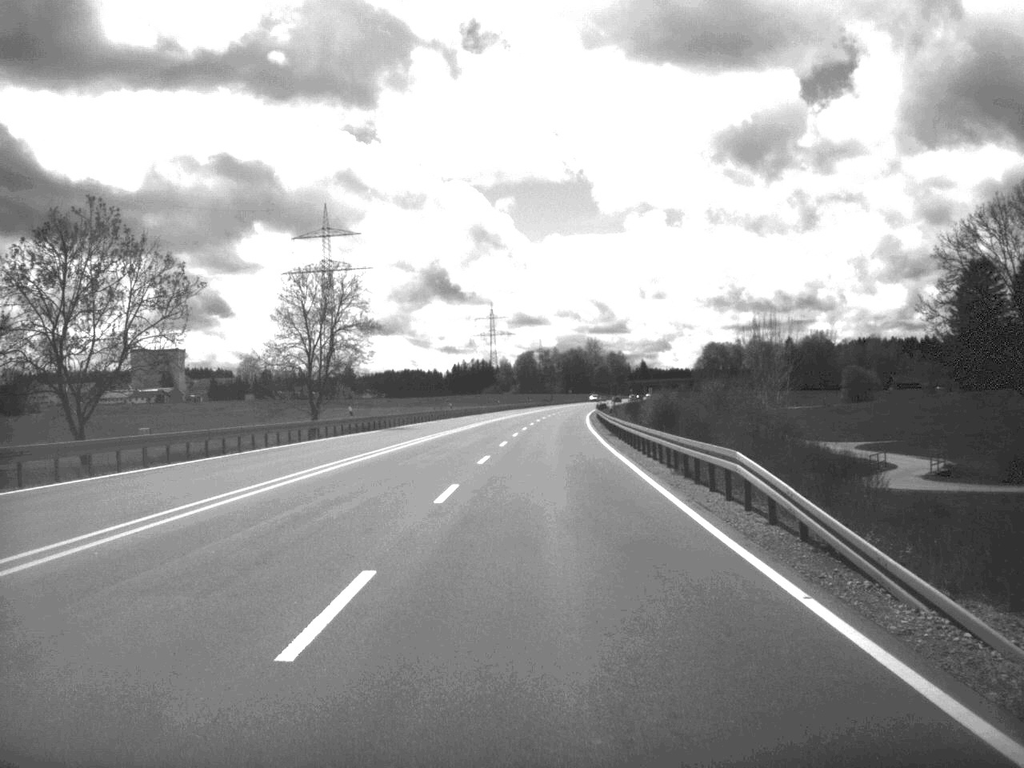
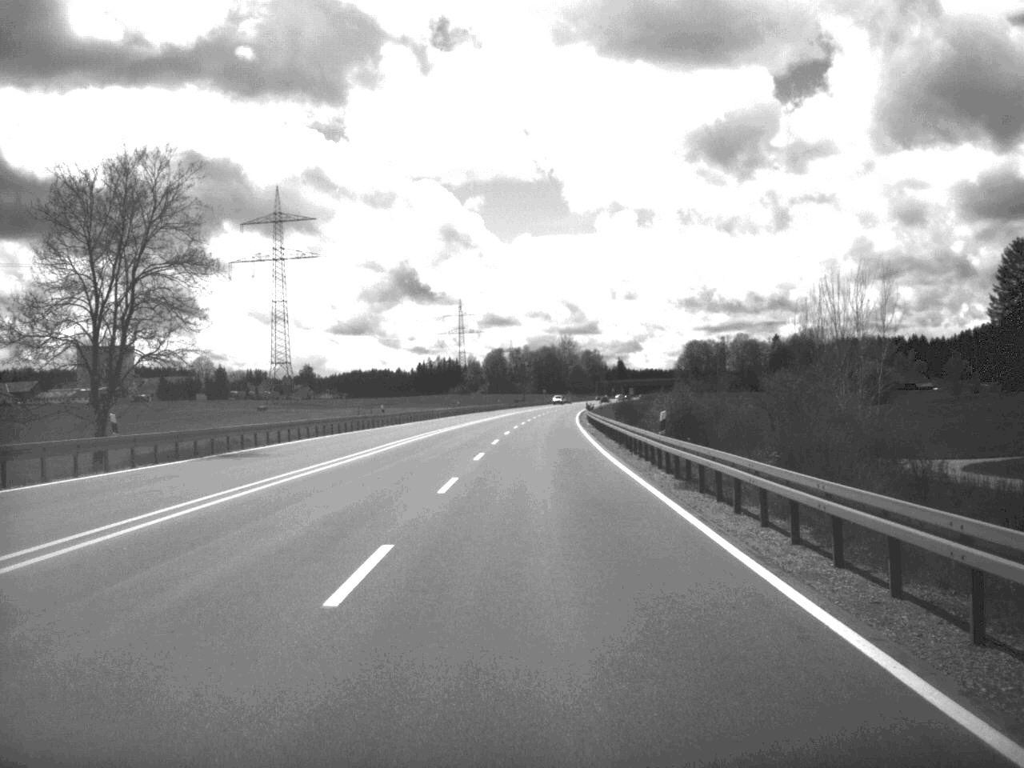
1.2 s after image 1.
(+0.4, +33.8) m; +1°
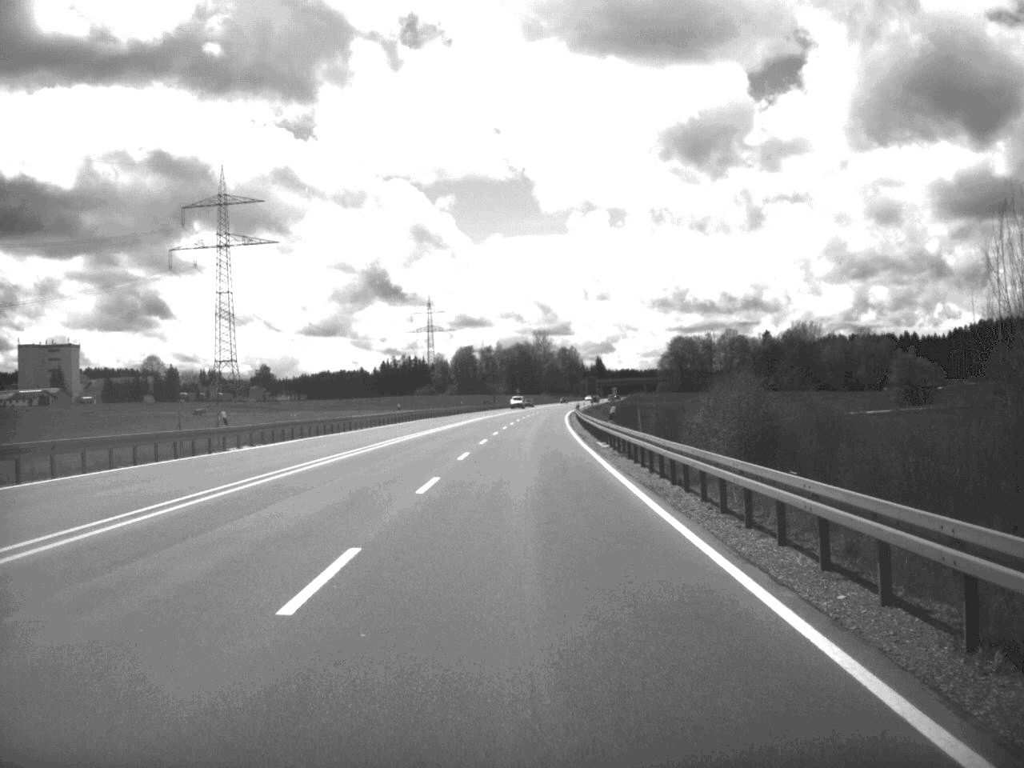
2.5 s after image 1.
(+0.4, +36.0) m; +1°
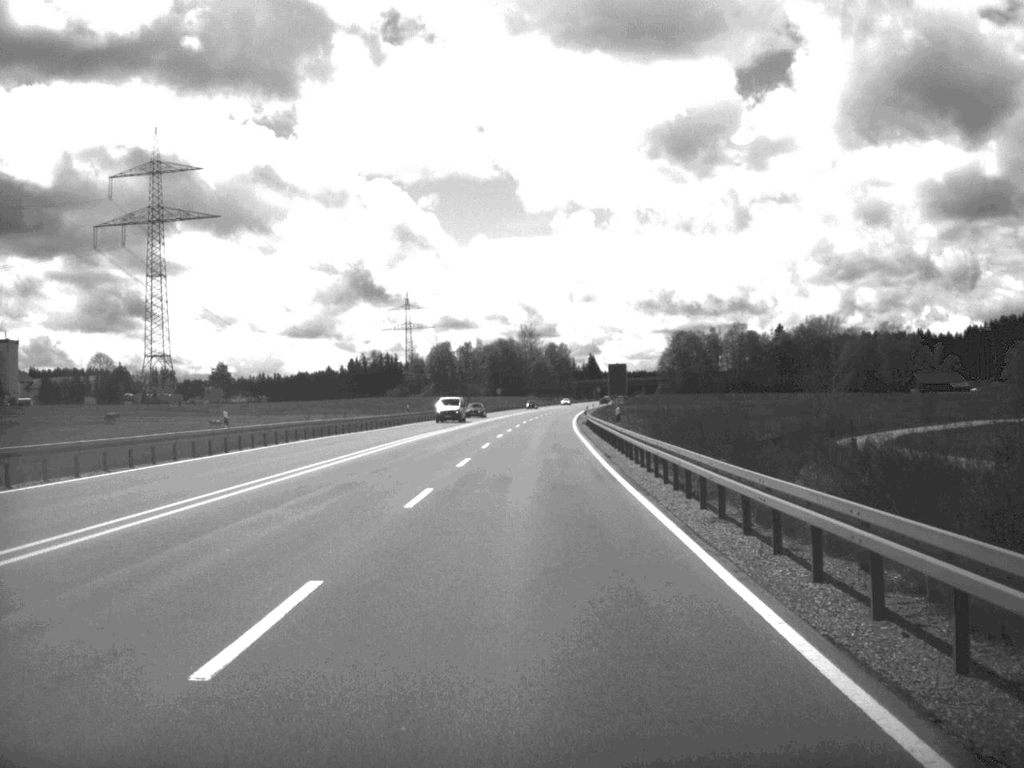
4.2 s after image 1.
(+0.2, +49.8) m; +1°
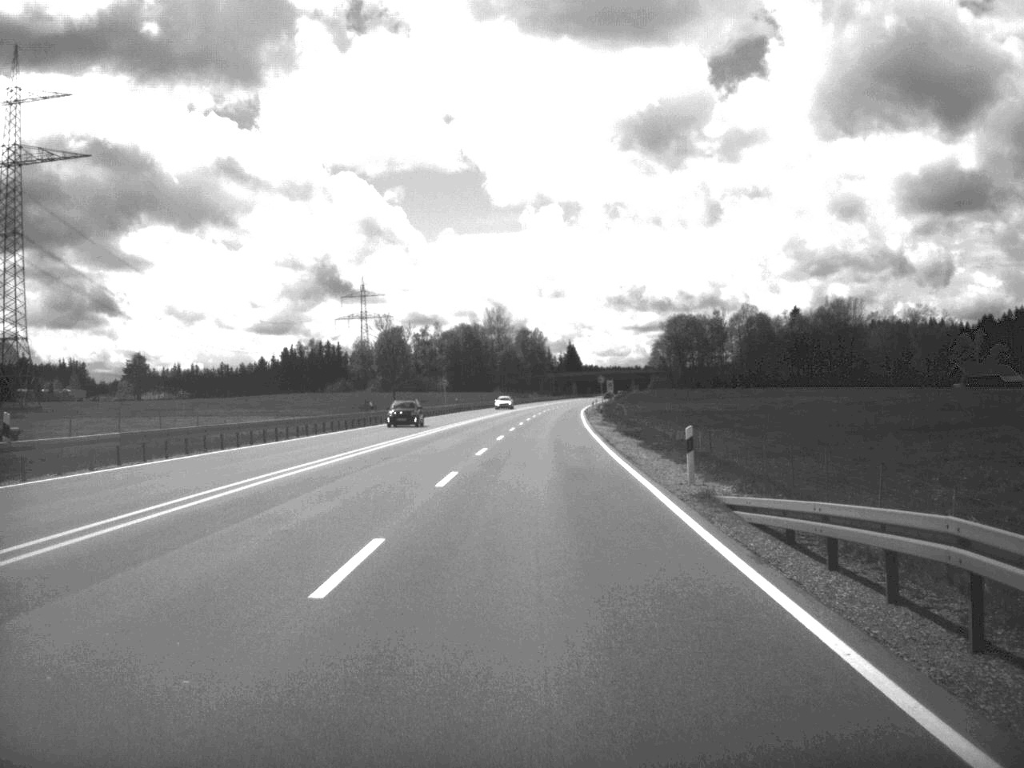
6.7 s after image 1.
(+0.7, +68.7) m; +1°
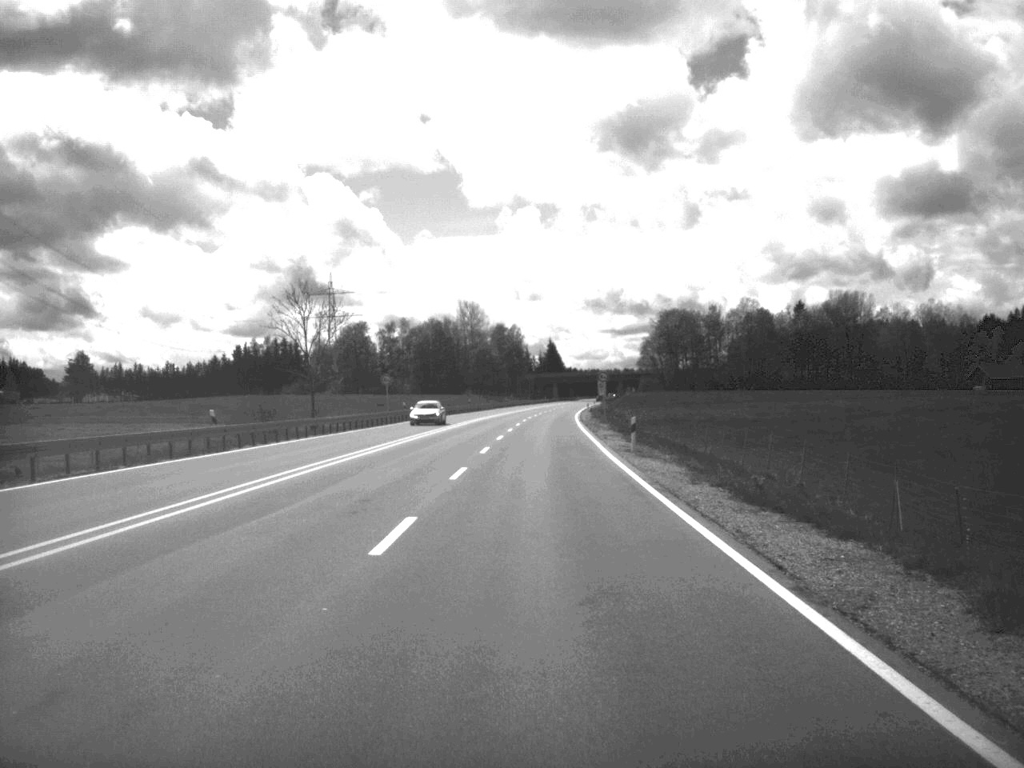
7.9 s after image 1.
(+0.3, +32.9) m; +1°
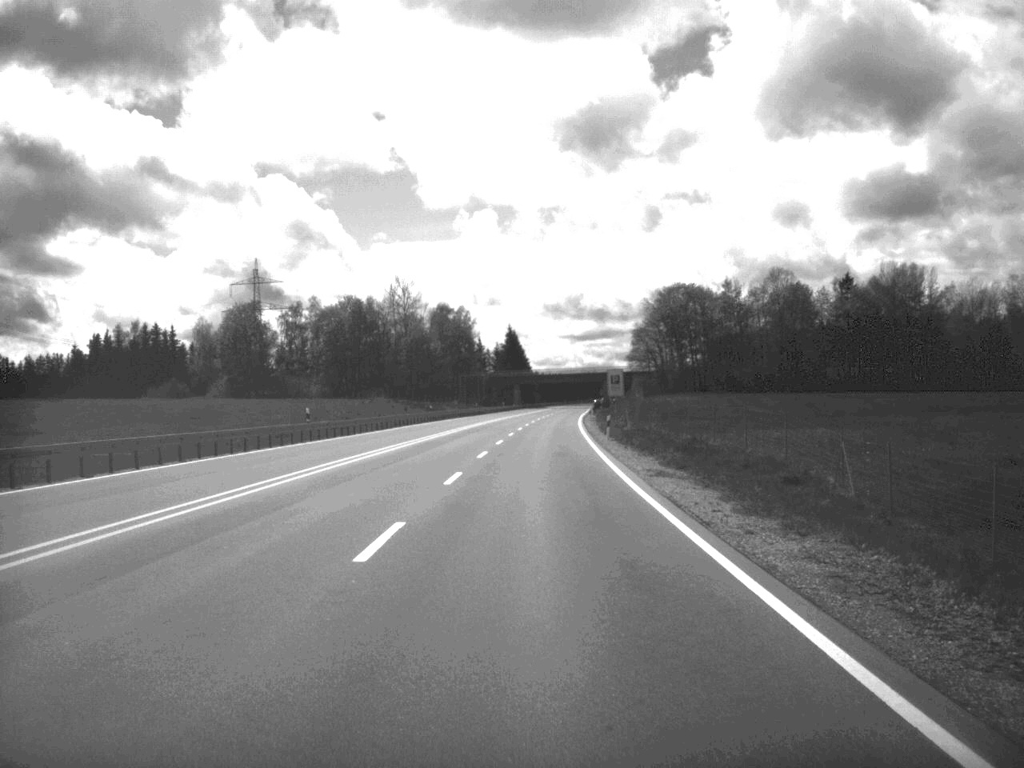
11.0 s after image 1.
(+1.3, +83.4) m; +2°
